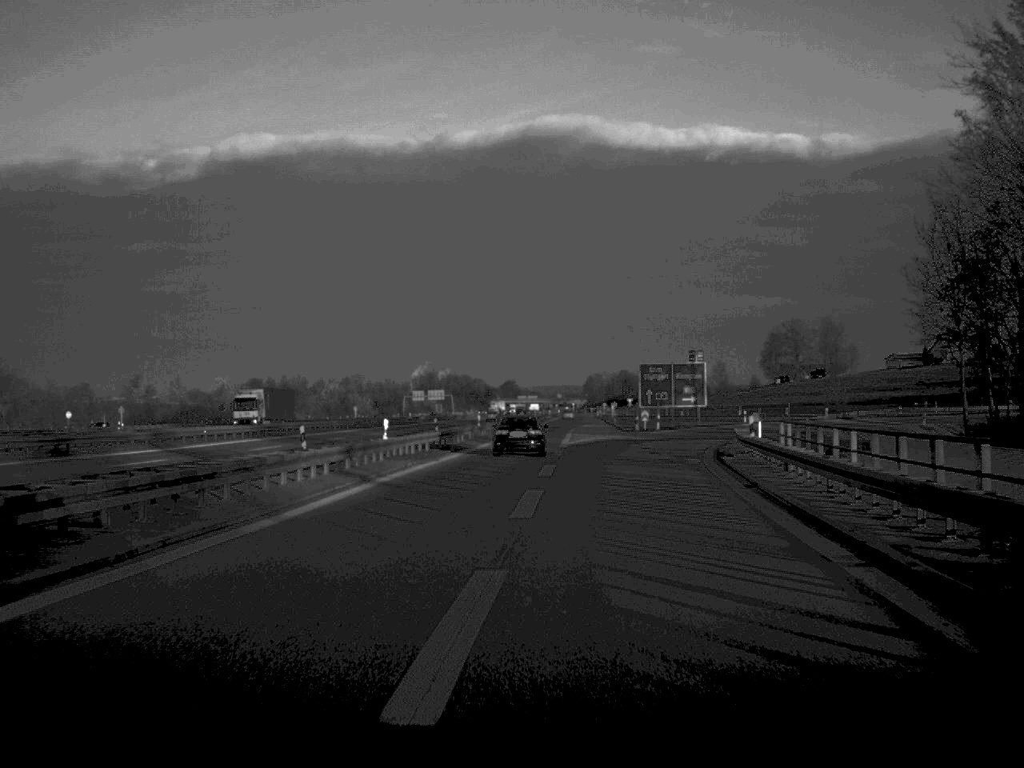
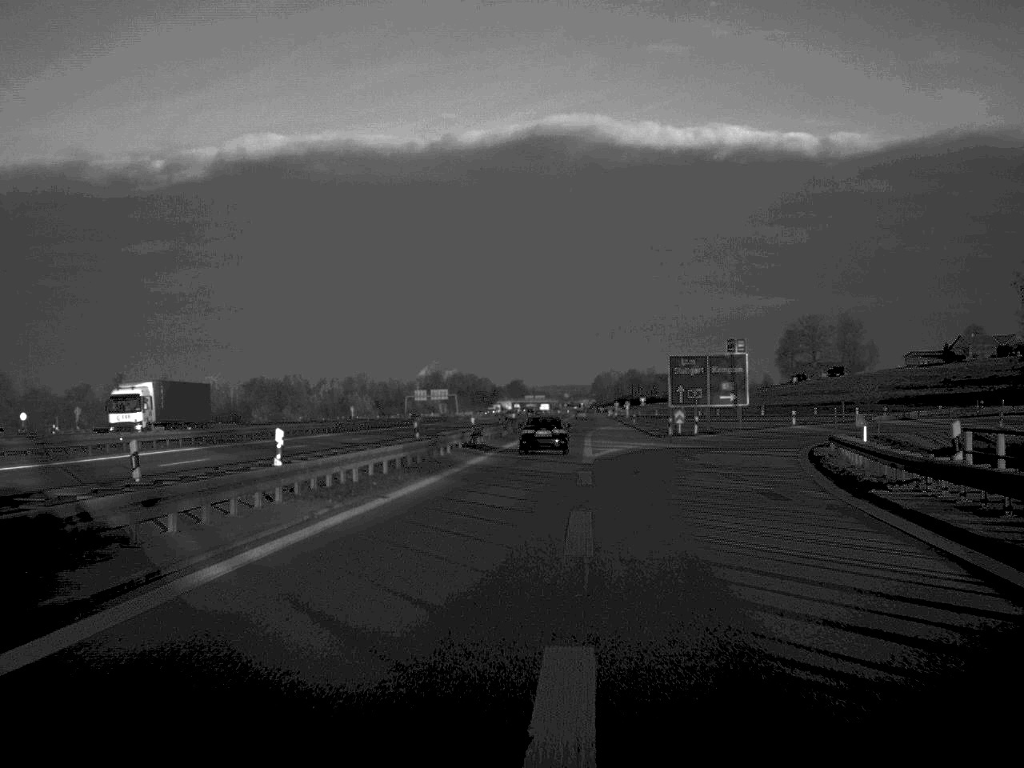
(-0.1, +15.8) m; 0°
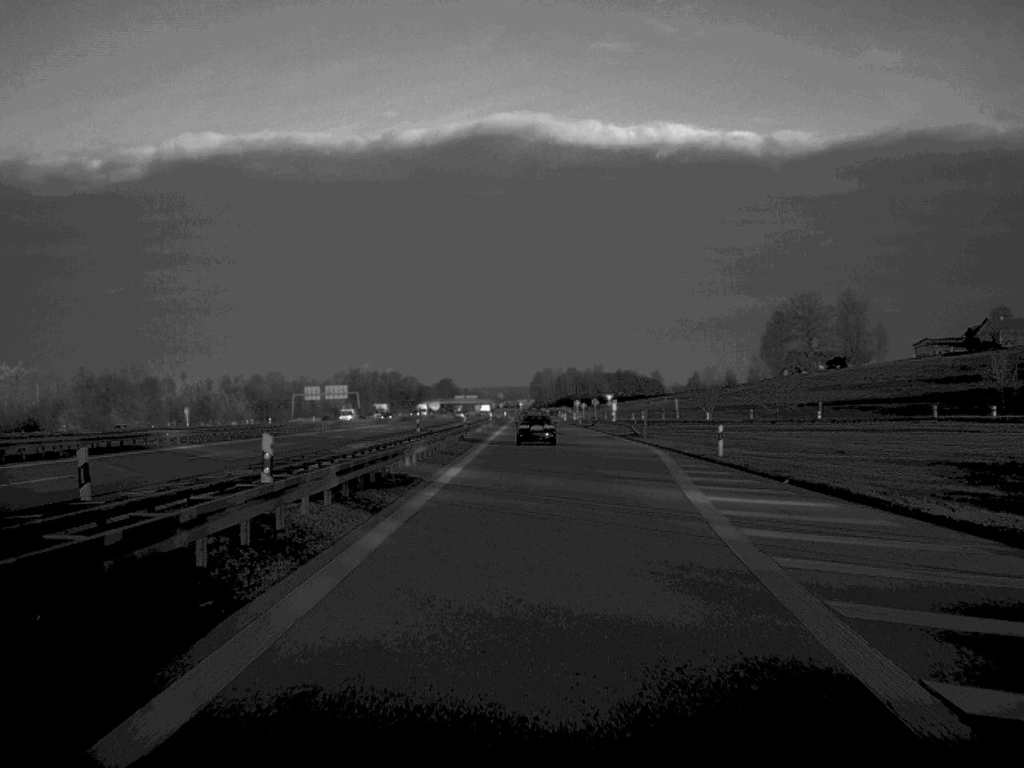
(+2.4, +84.1) m; +3°
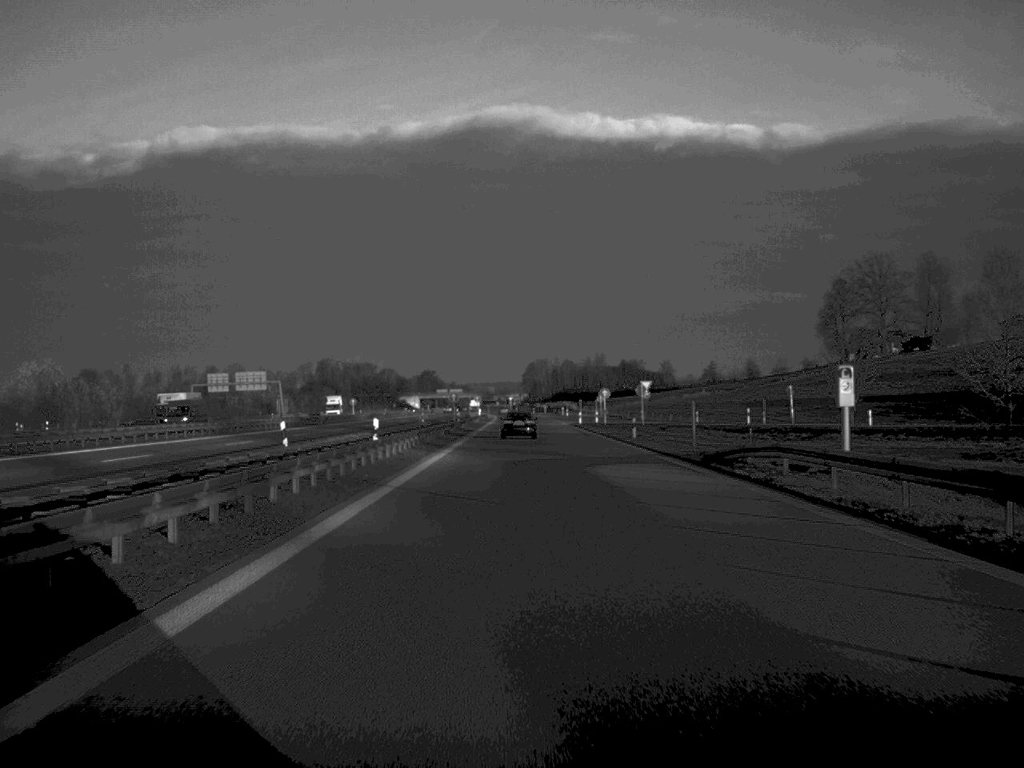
(+0.4, +78.4) m; 0°
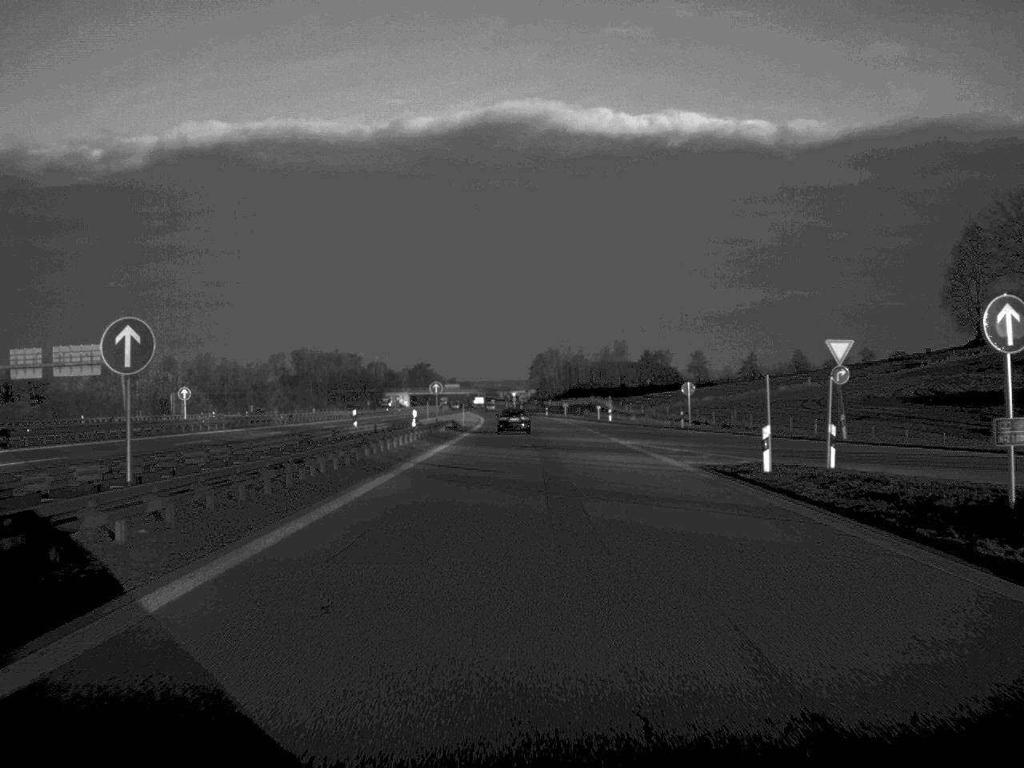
(-0.3, +80.8) m; 0°
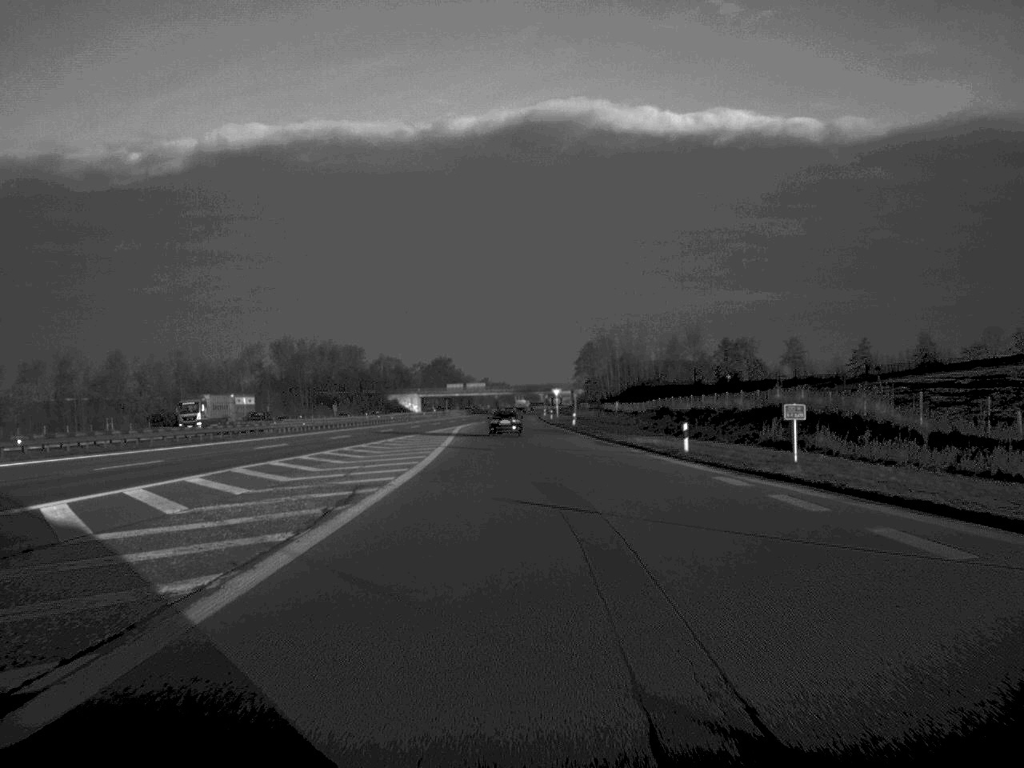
(-1.4, +108.1) m; -2°
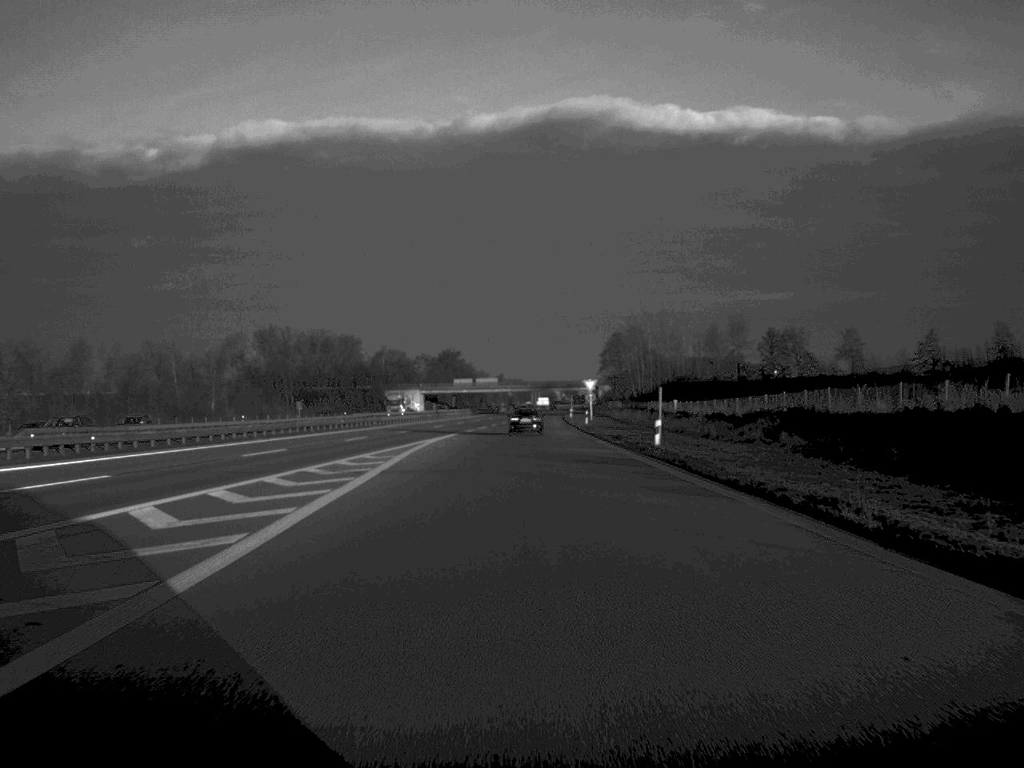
(-0.4, +46.6) m; -1°
